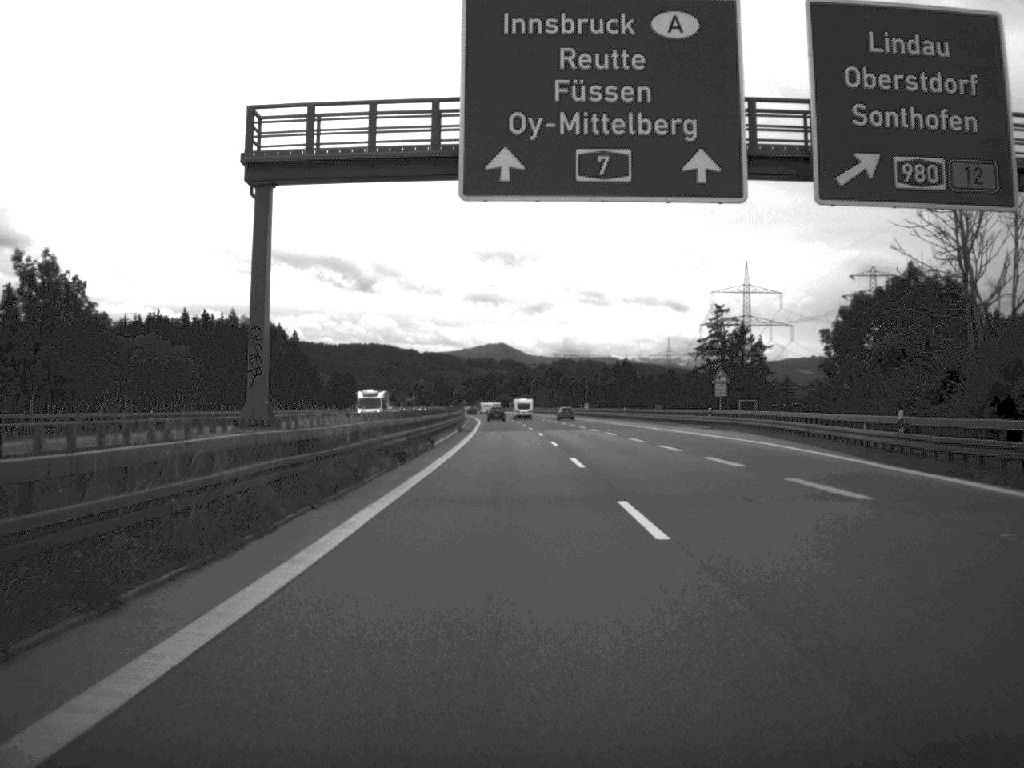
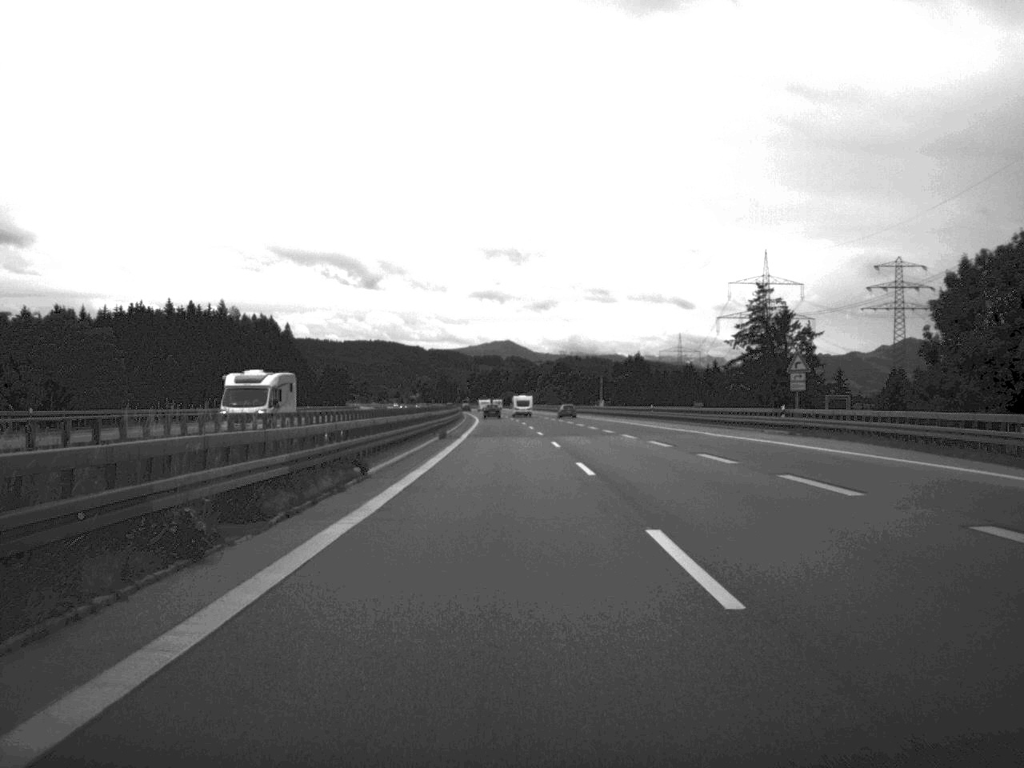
(-0.1, +22.6) m; 0°
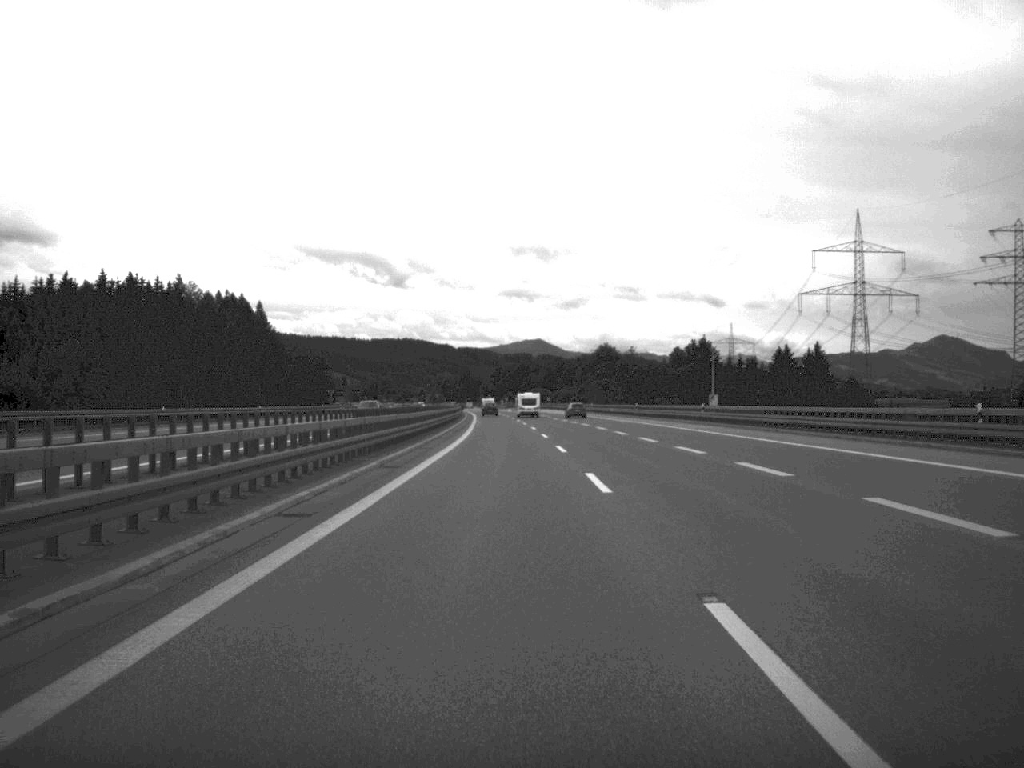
(-1.0, +77.7) m; -2°
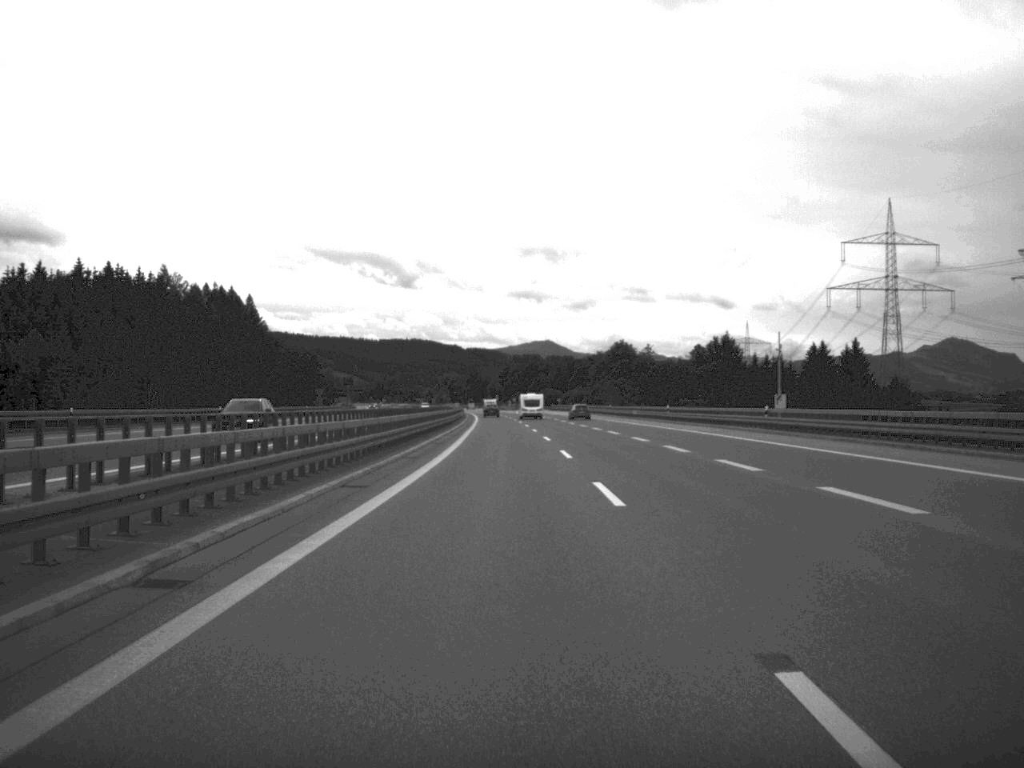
(-0.1, +20.2) m; 0°
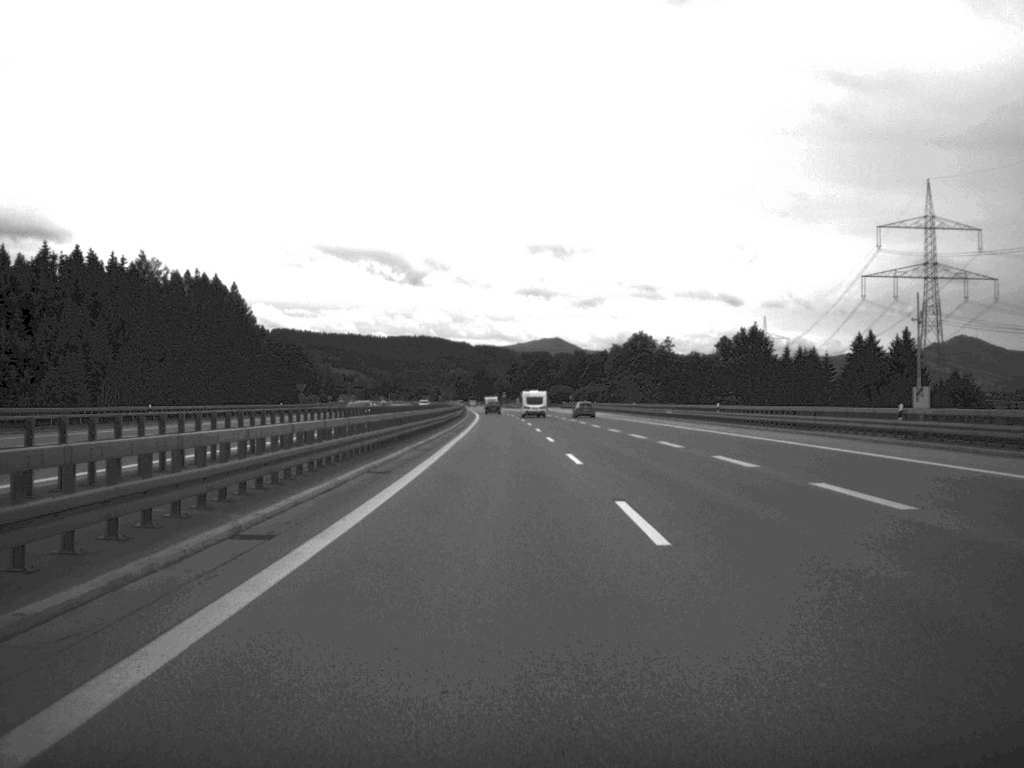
(-0.1, +22.9) m; 0°
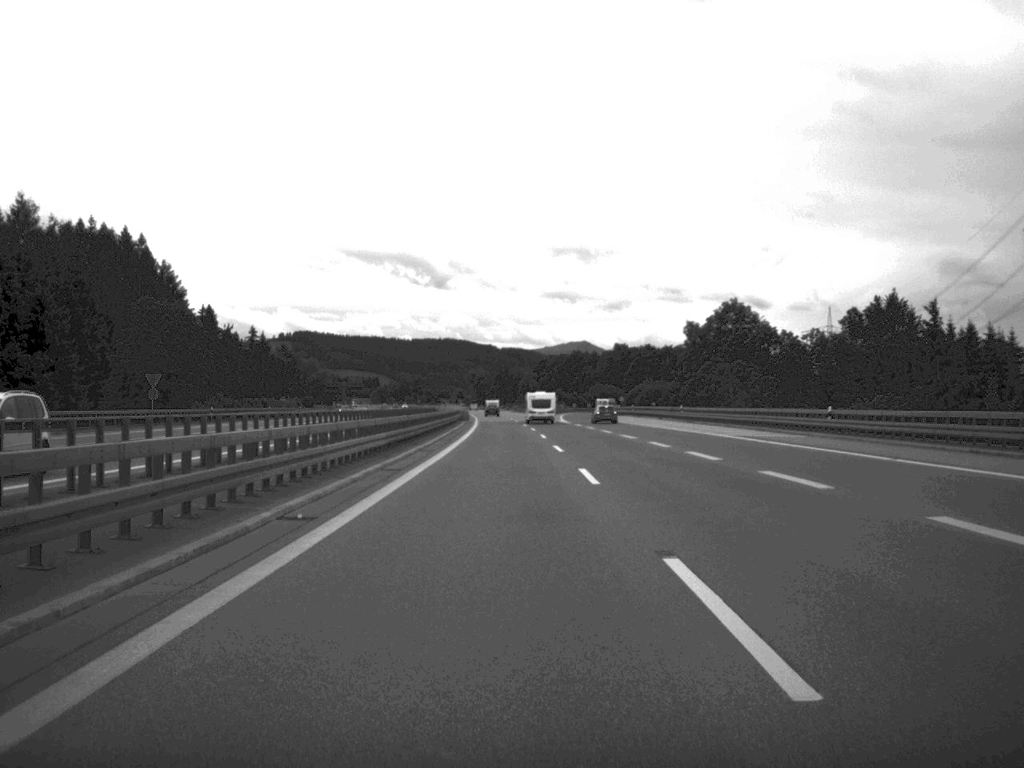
(-1.0, +77.6) m; -1°
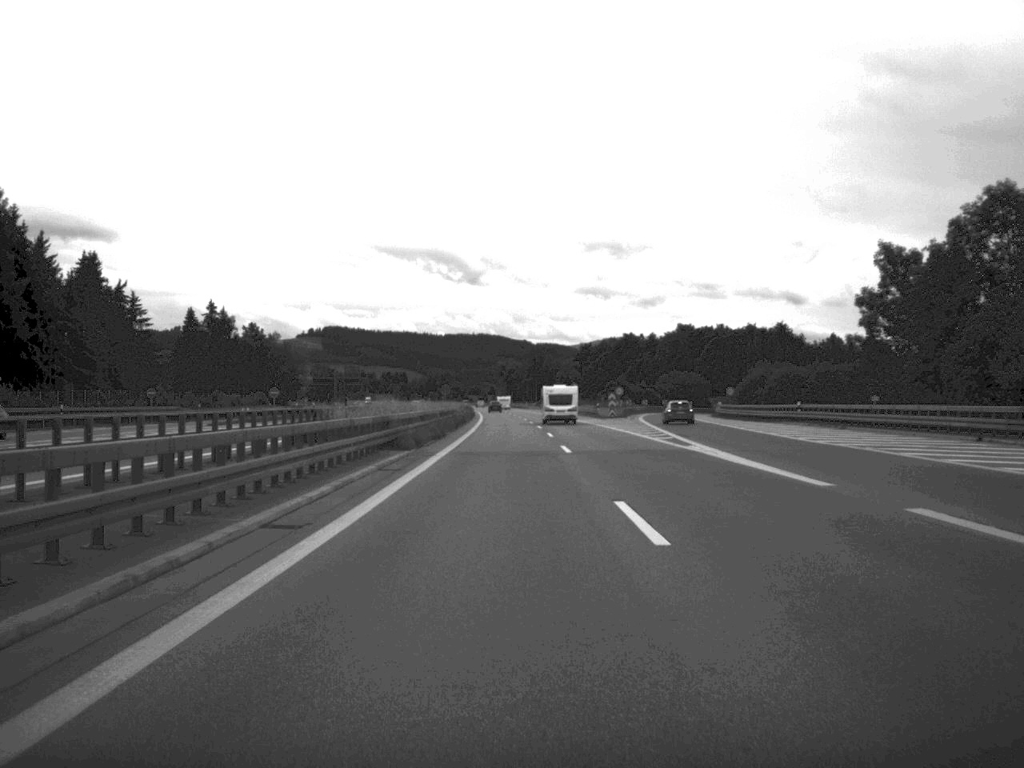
(-1.1, +81.3) m; -2°
